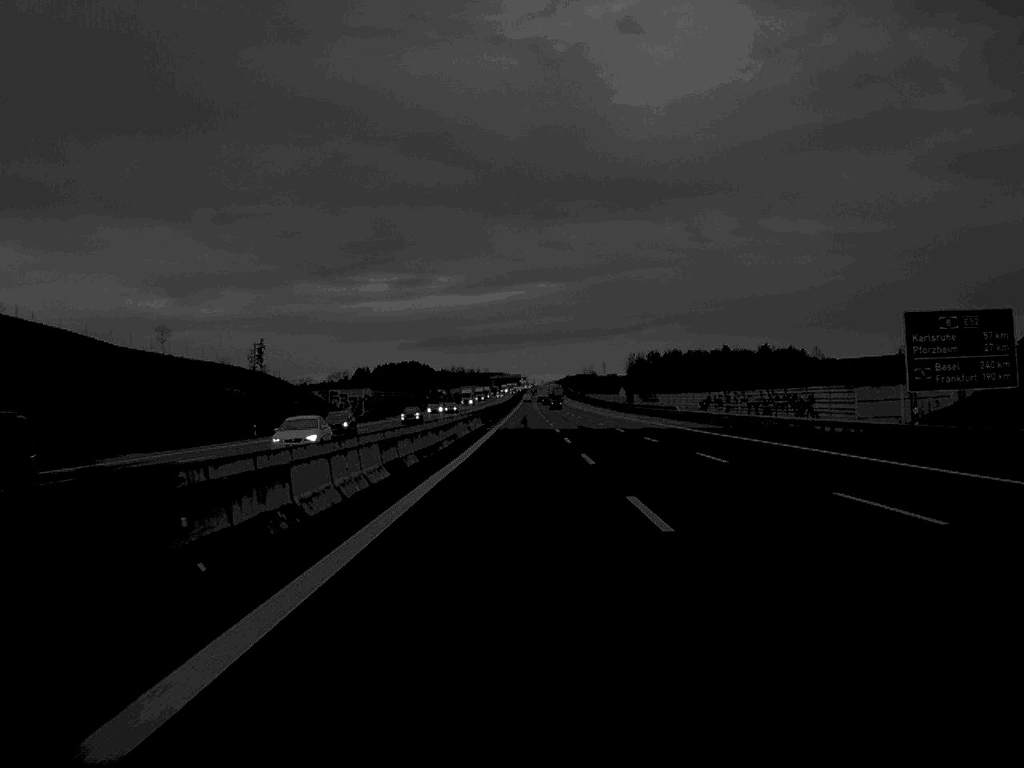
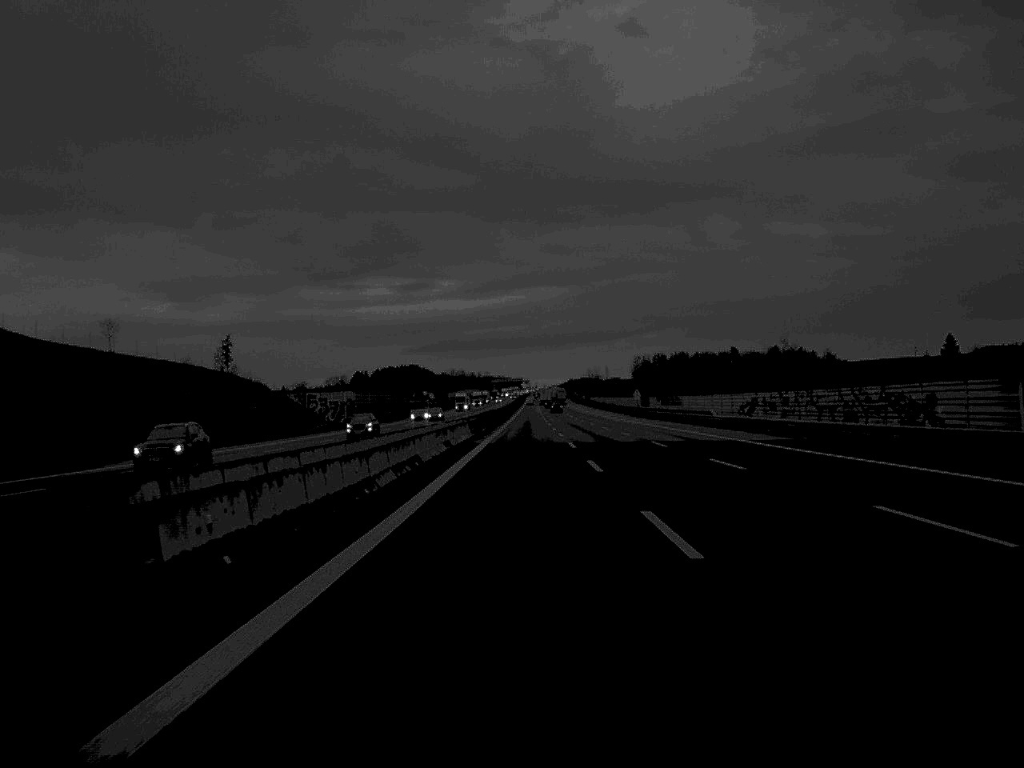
(0.0, +20.3) m; 0°
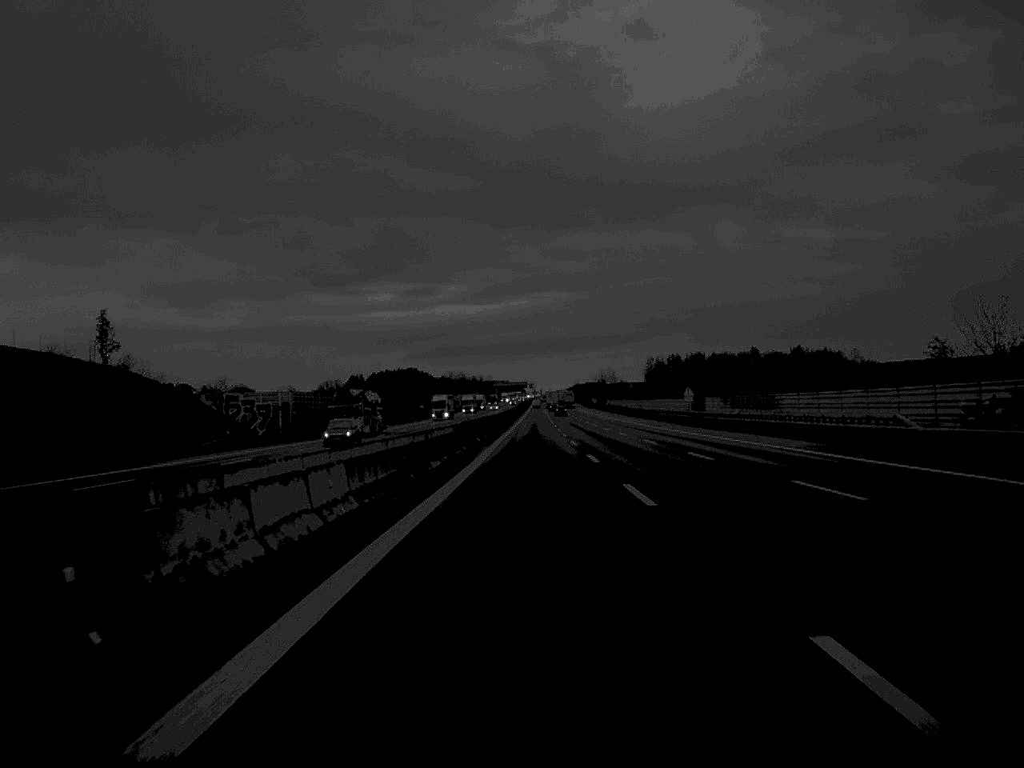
(-0.1, +46.5) m; 0°
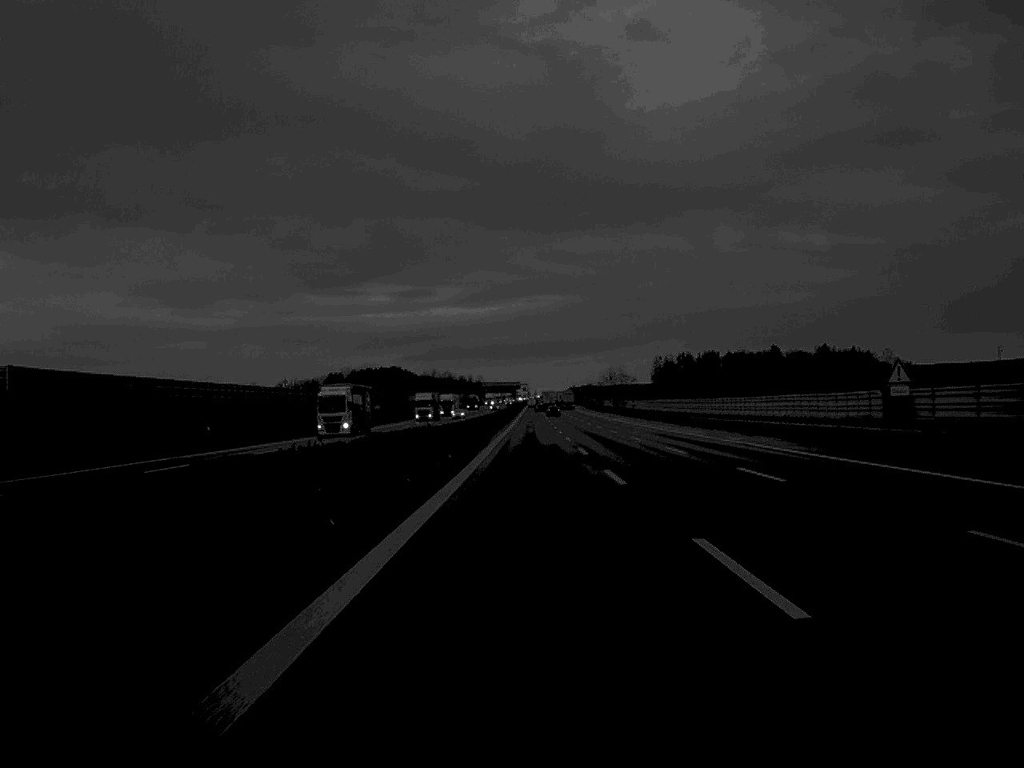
(+0.1, +65.0) m; 0°
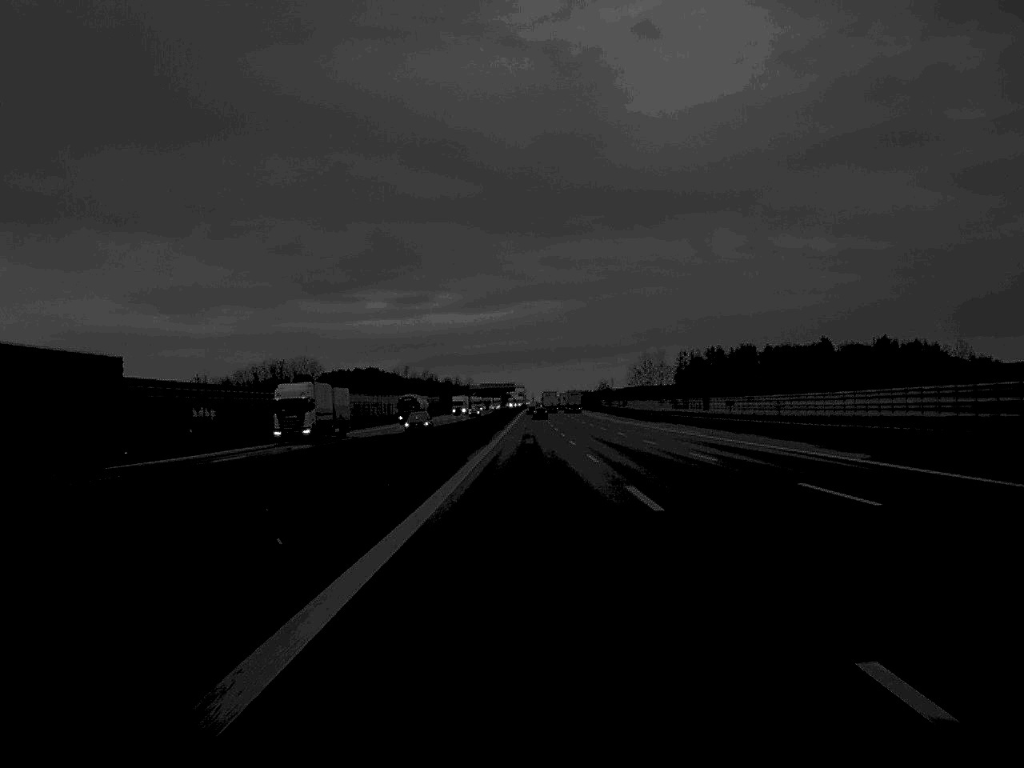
(+0.3, +97.7) m; 0°
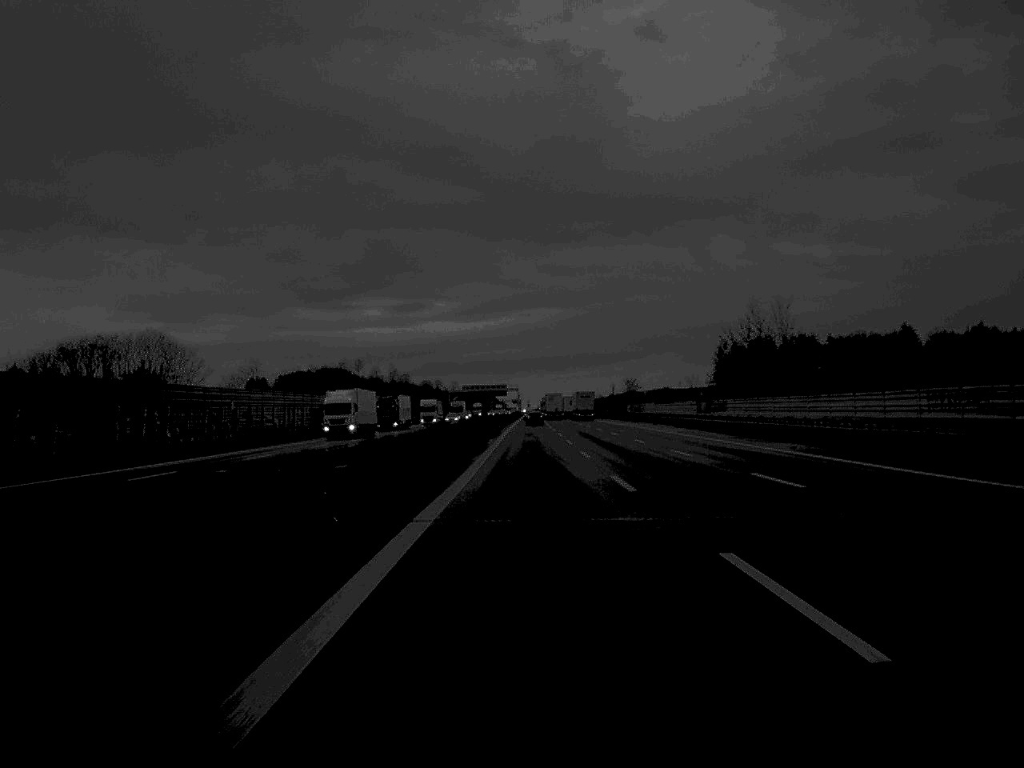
(+0.1, +101.8) m; 0°
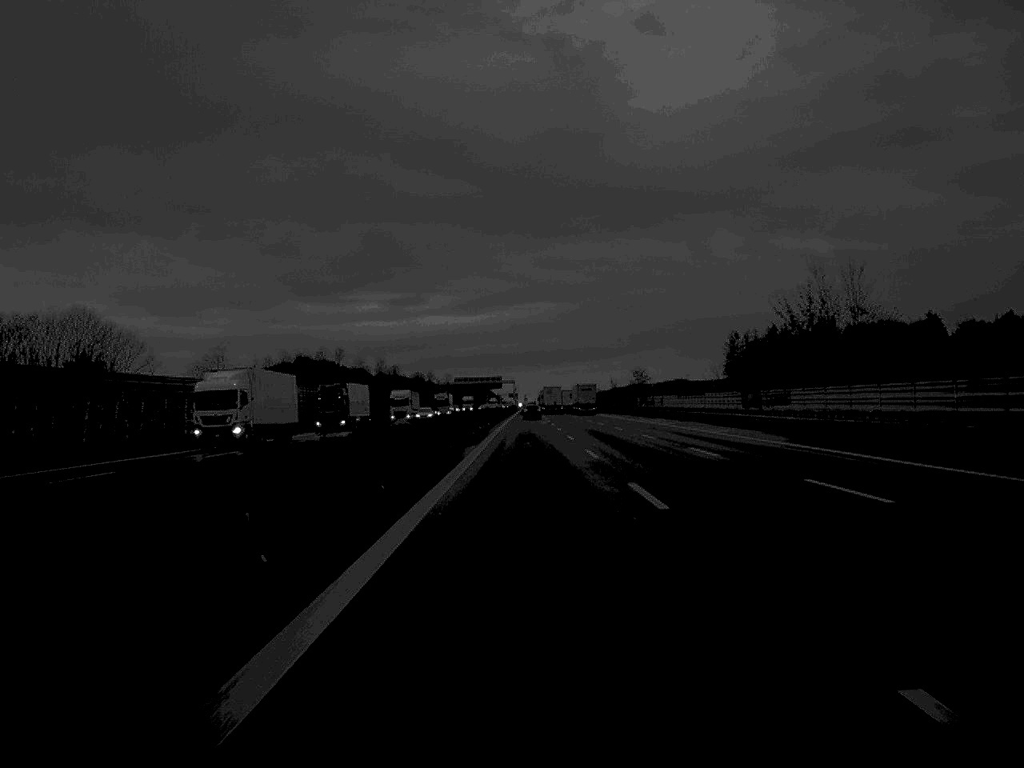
(0.0, +24.8) m; 0°
